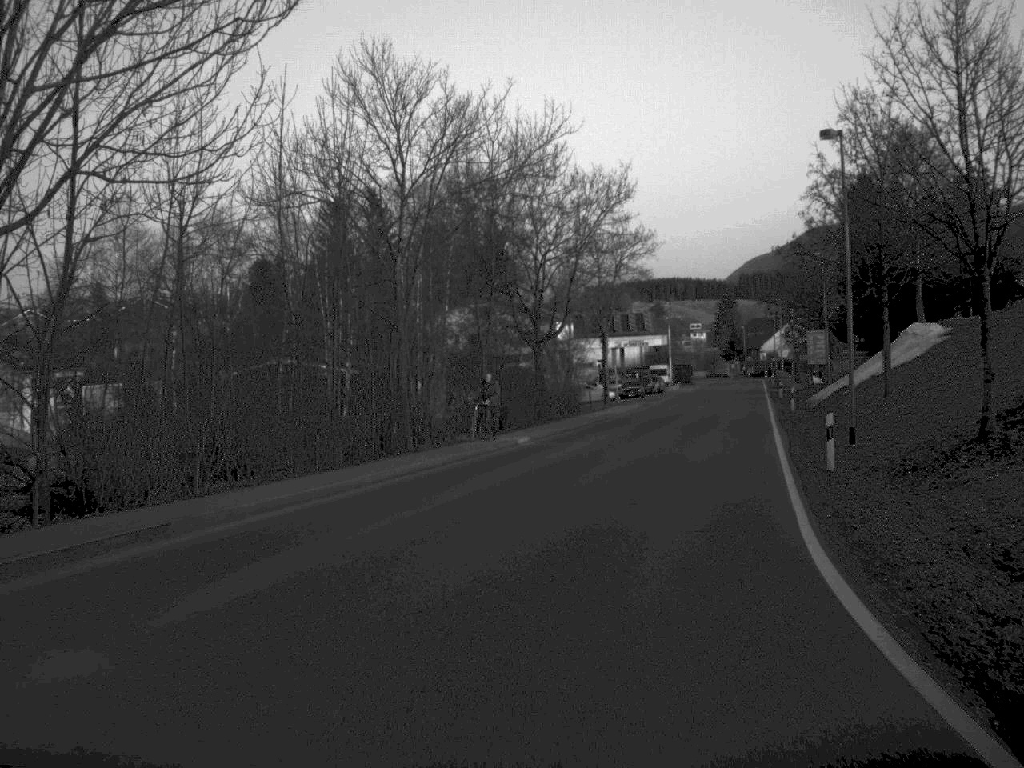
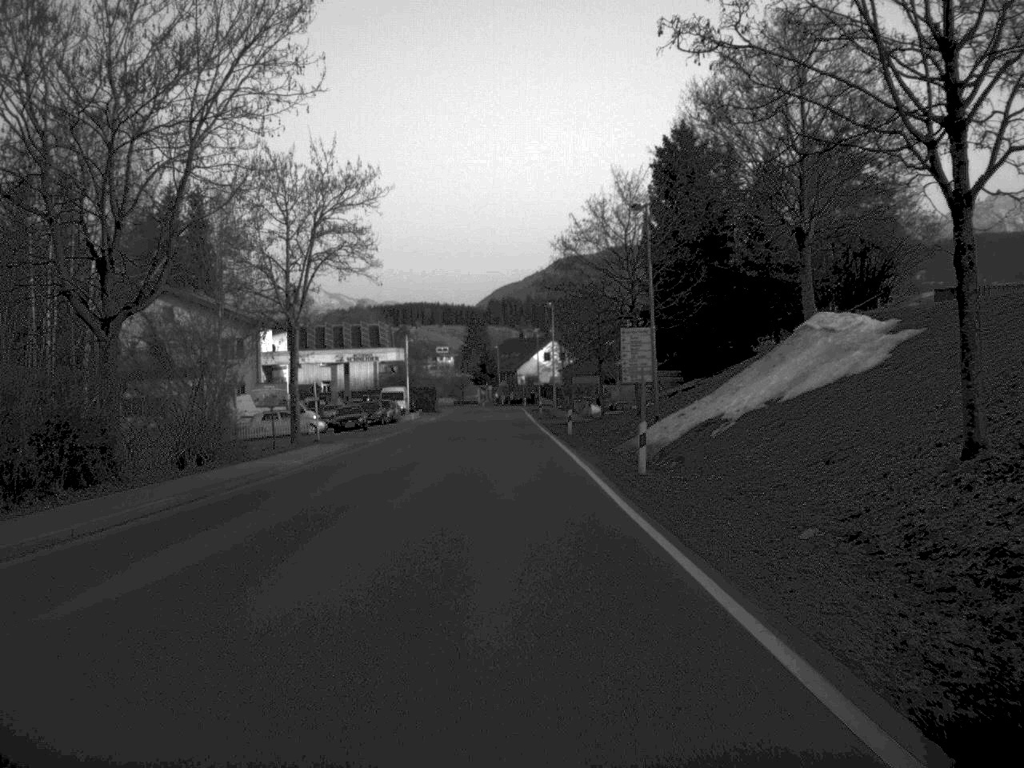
(+3.4, +26.4) m; +11°
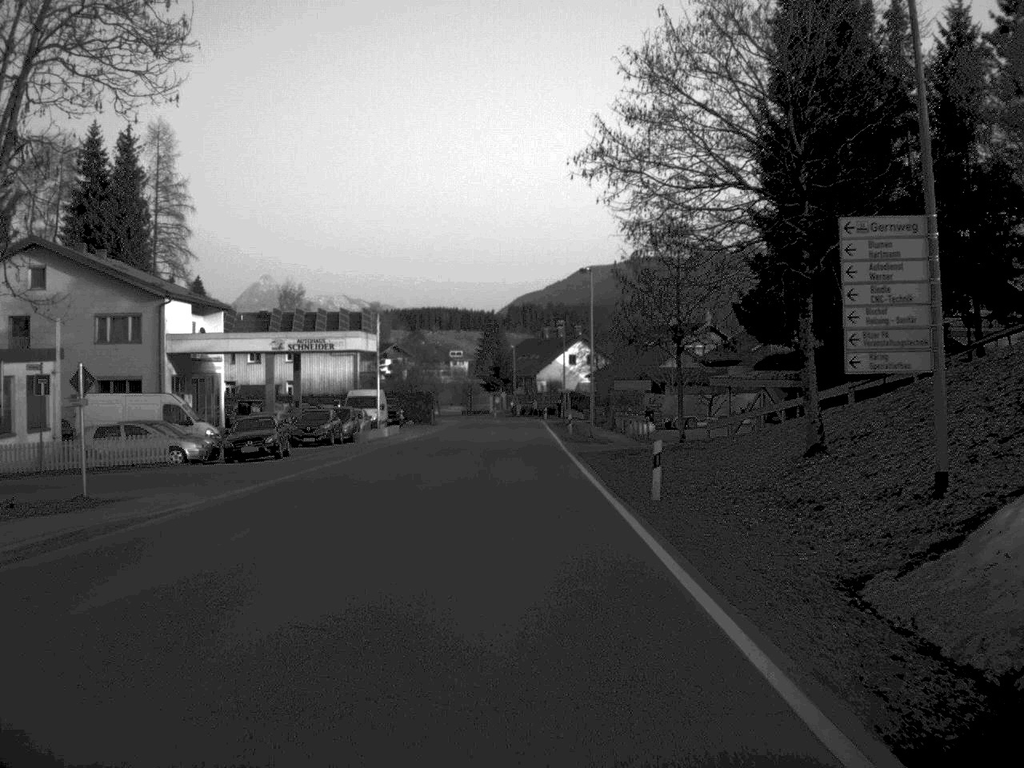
(-0.2, +27.9) m; -1°
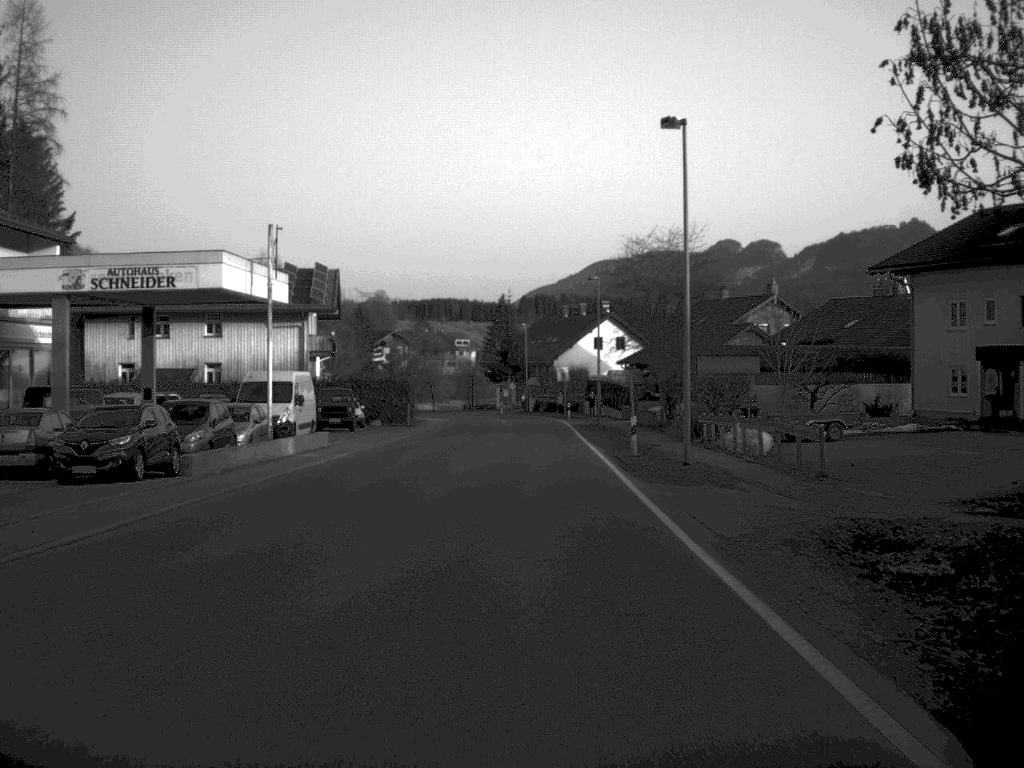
(-0.2, +29.3) m; 0°
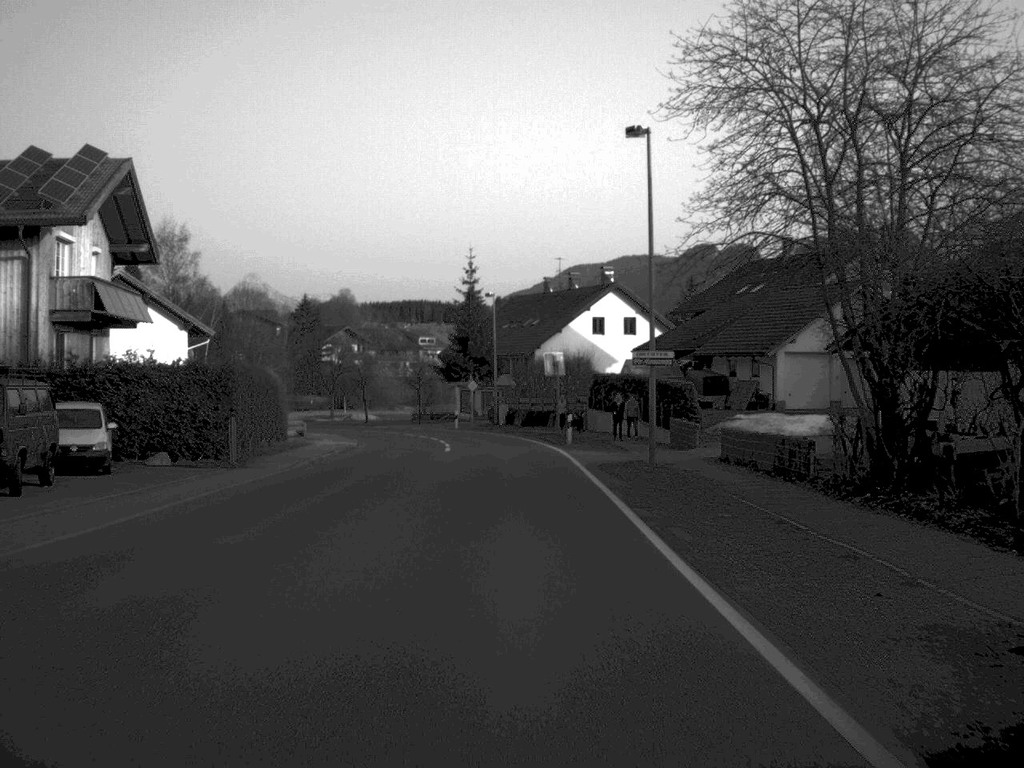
(+0.4, +36.9) m; +1°
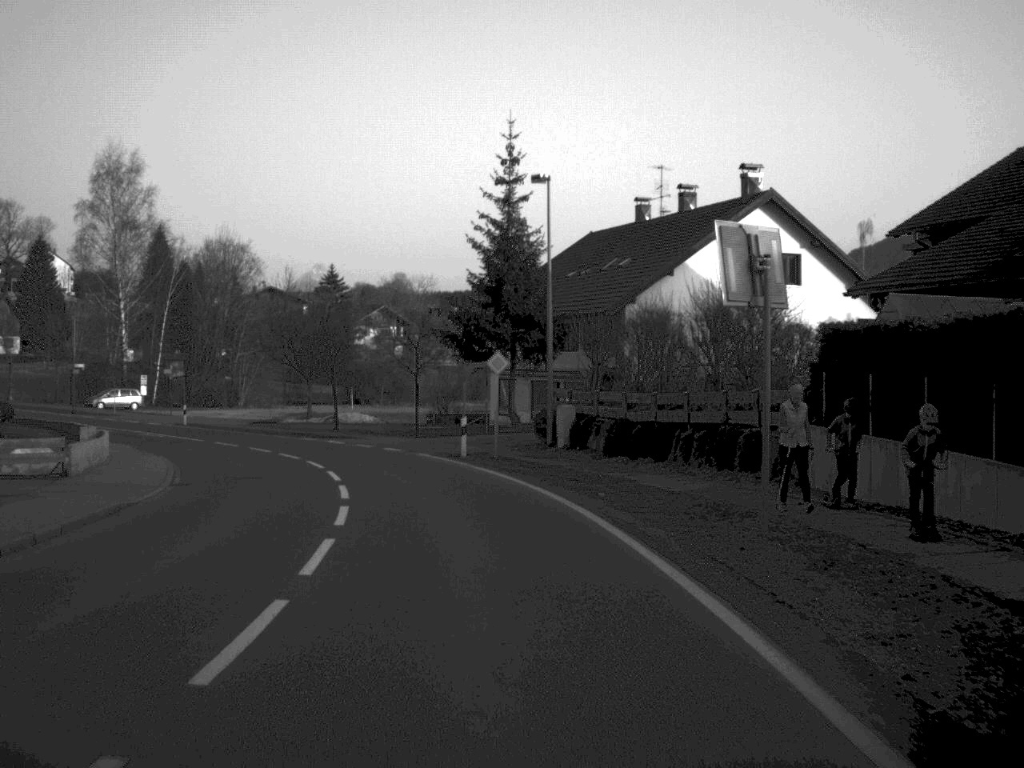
(-0.5, +37.7) m; -3°
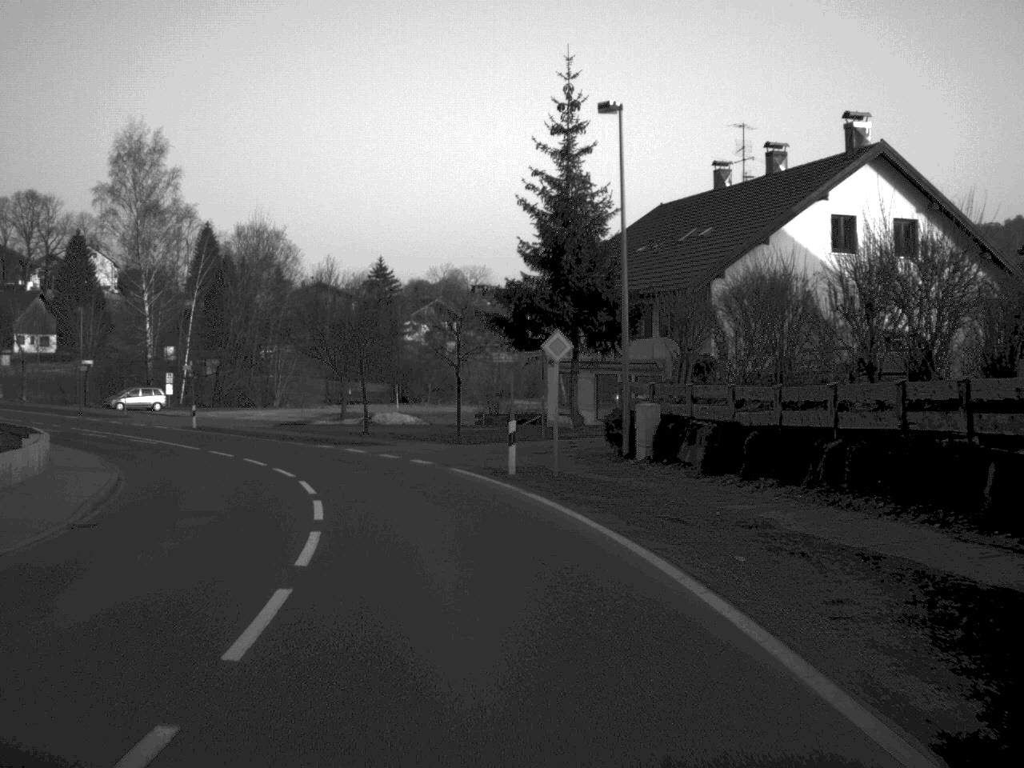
(-0.2, +8.4) m; -3°
